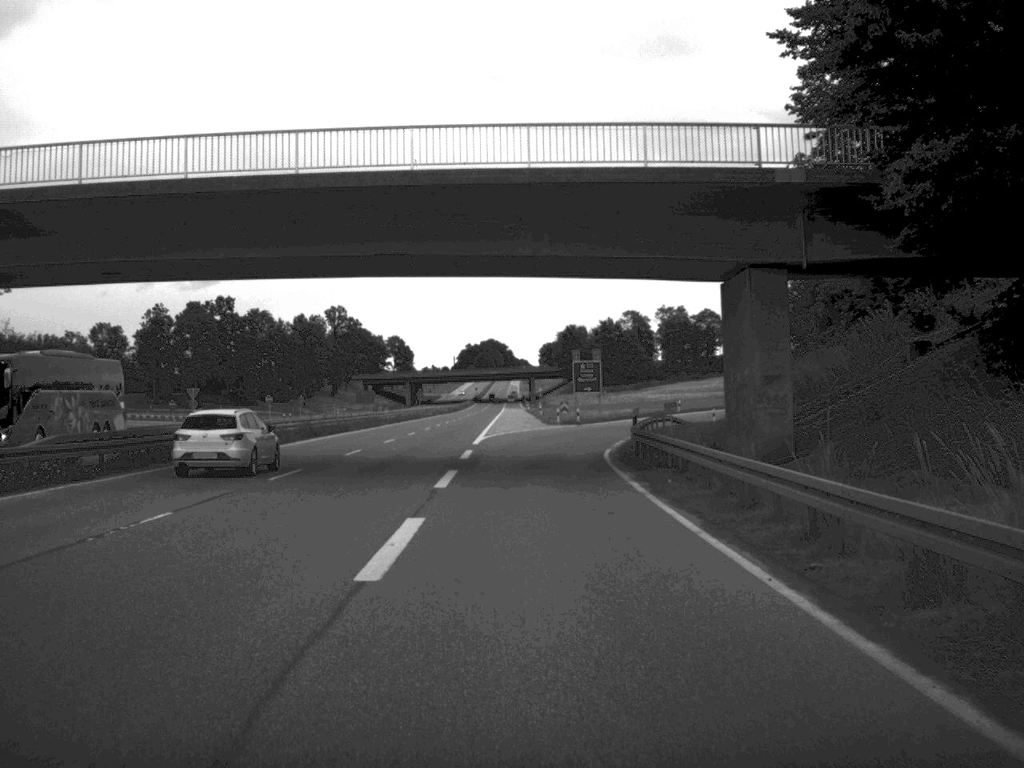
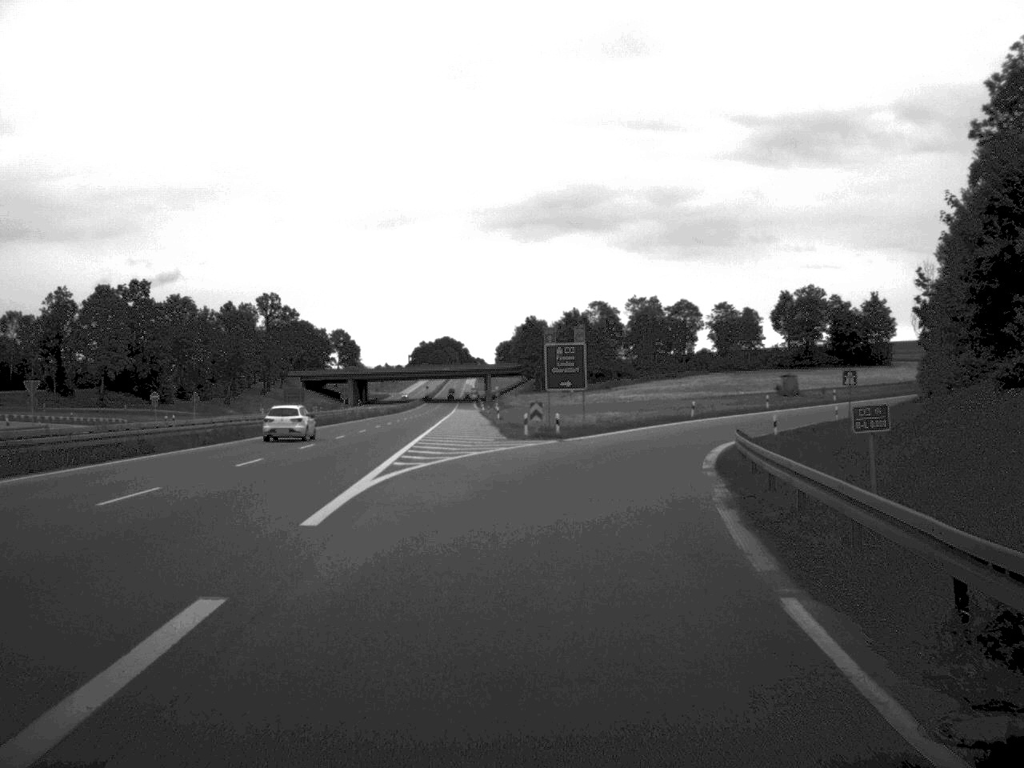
(+0.3, +30.6) m; +2°
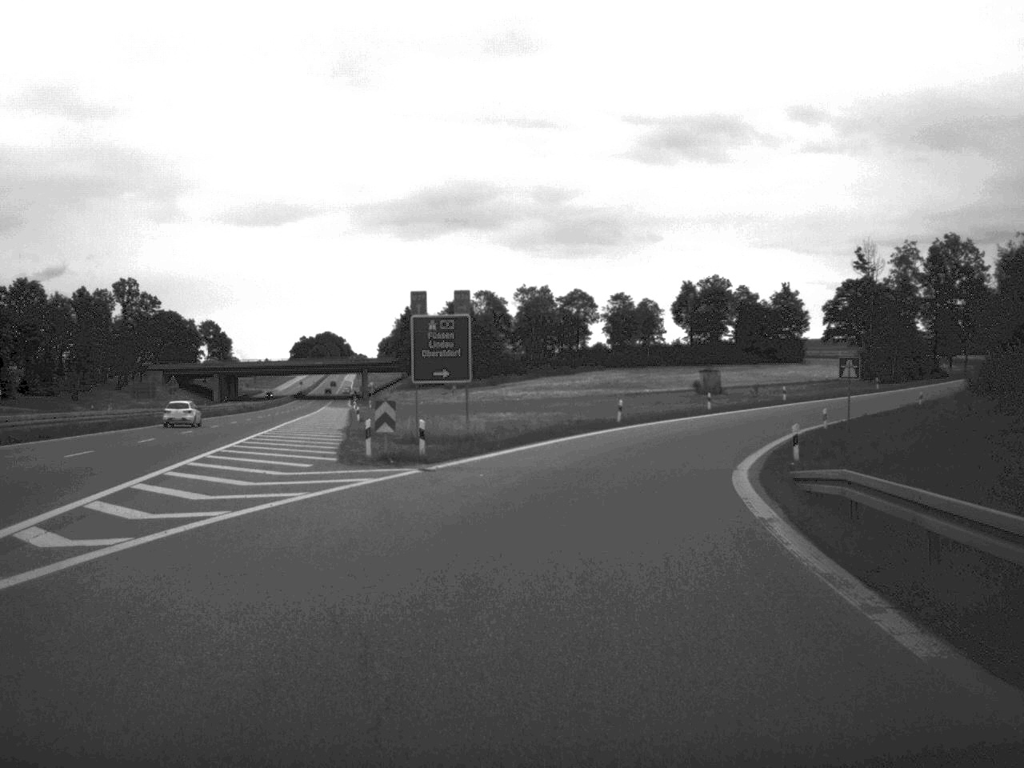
(+0.9, +21.4) m; +5°
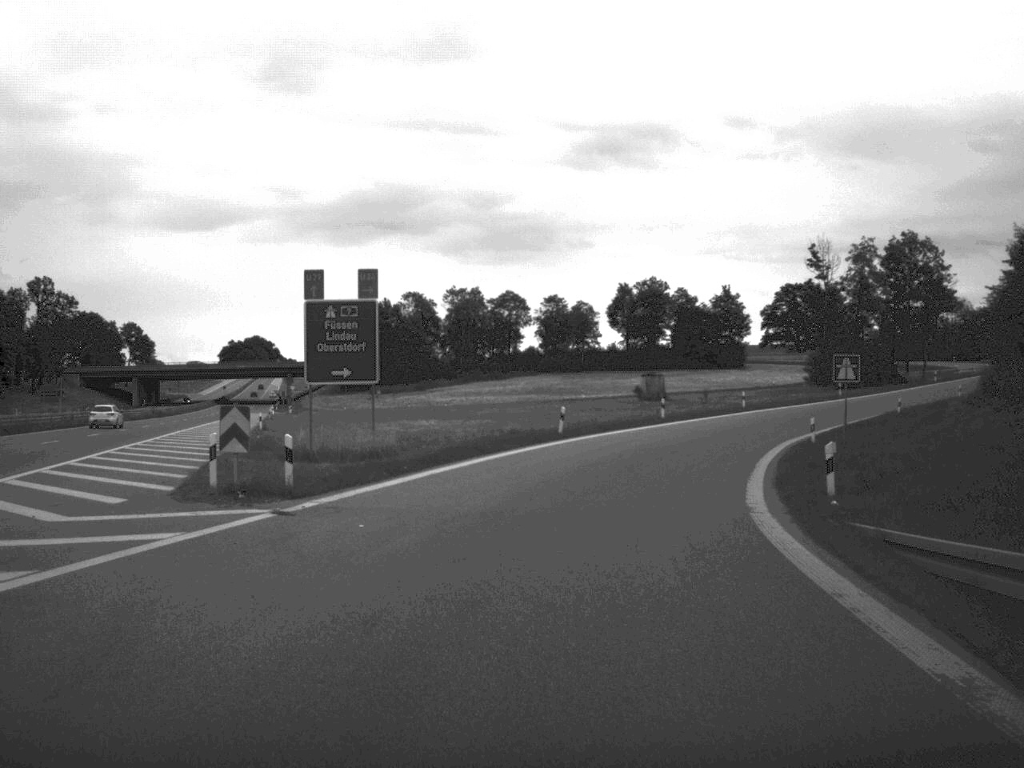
(+0.2, +9.4) m; +3°
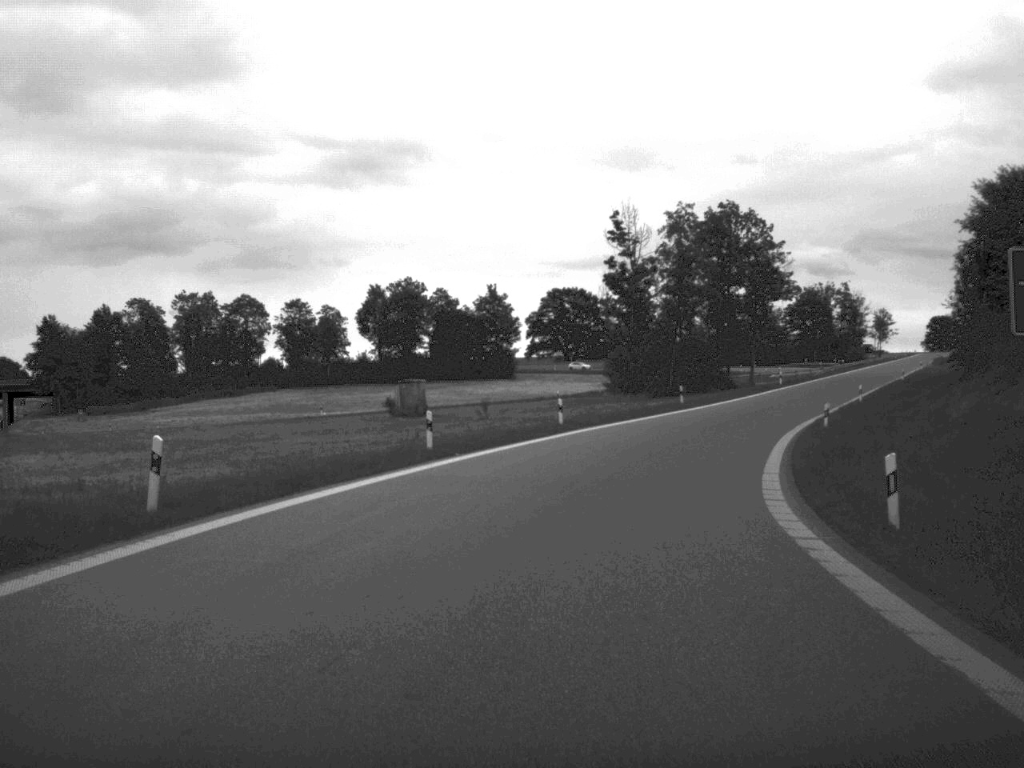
(+2.6, +28.6) m; +11°
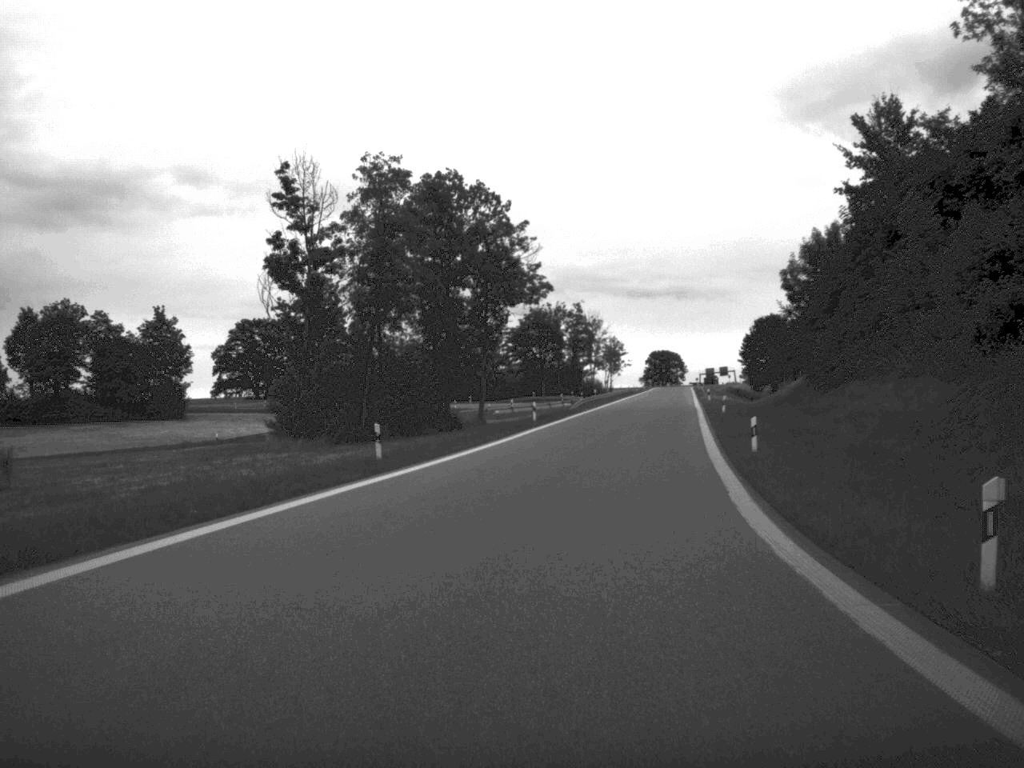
(+3.8, +32.5) m; +13°
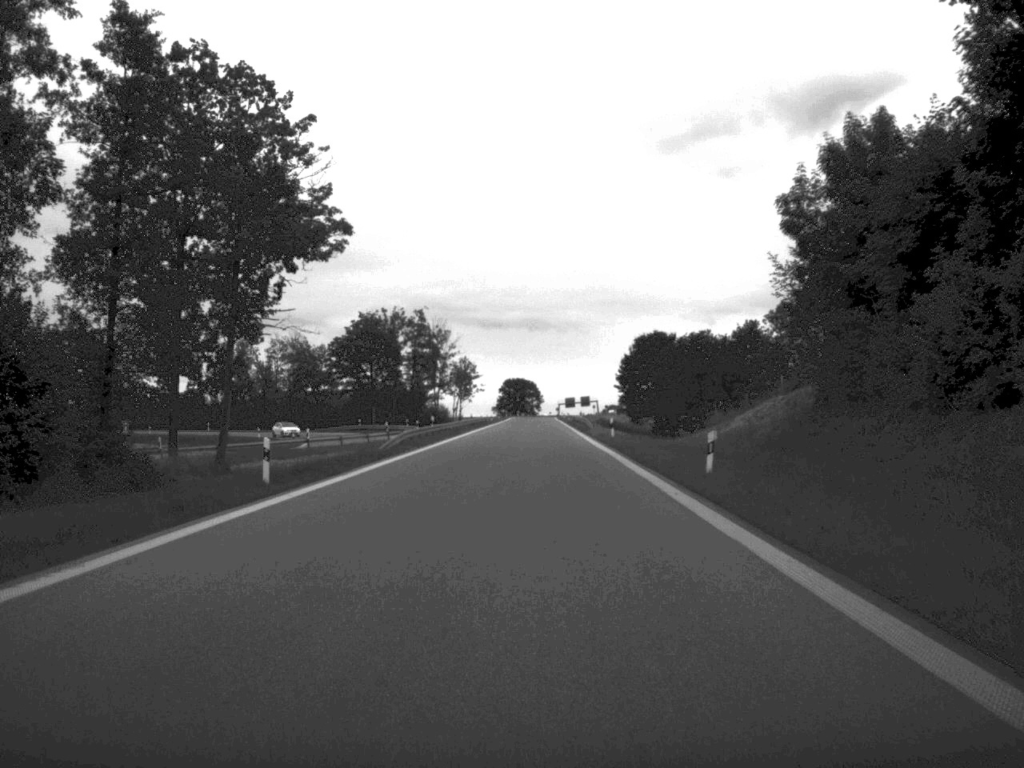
(+2.4, +34.6) m; +6°
